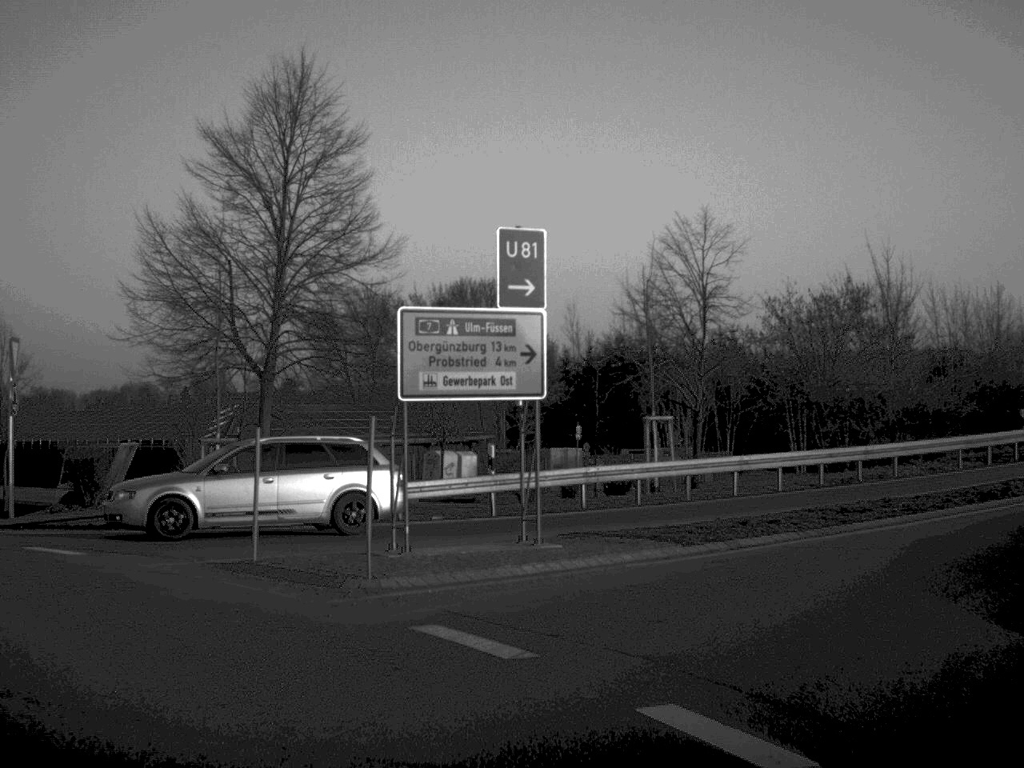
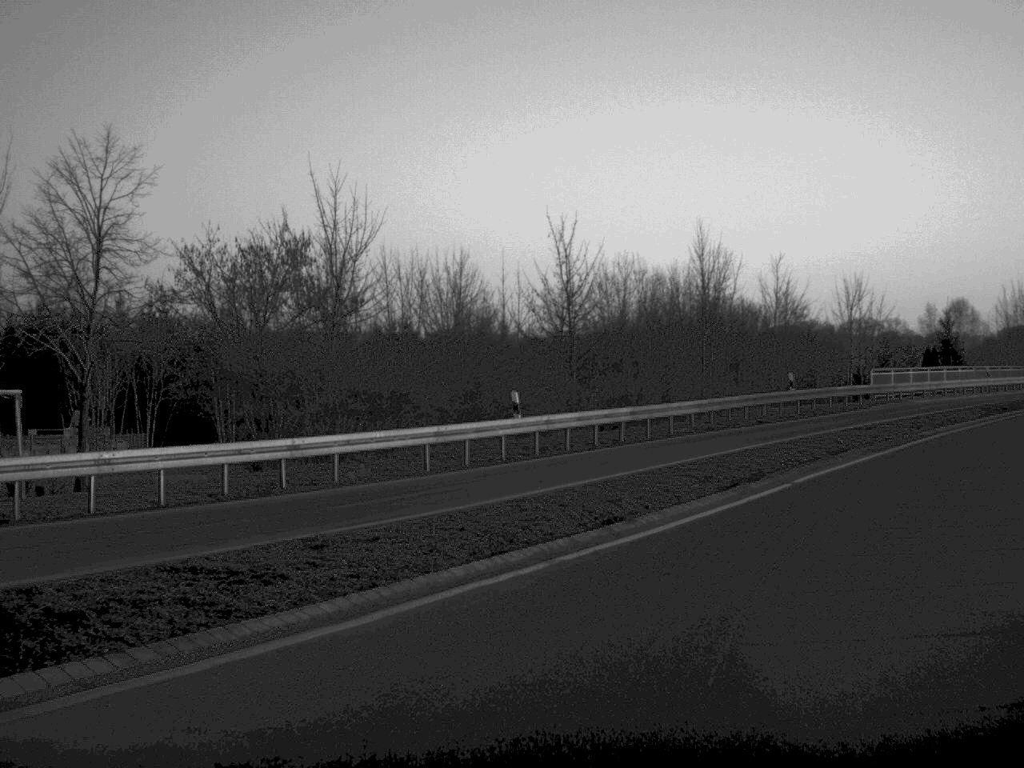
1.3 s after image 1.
(+2.0, +9.1) m; +25°
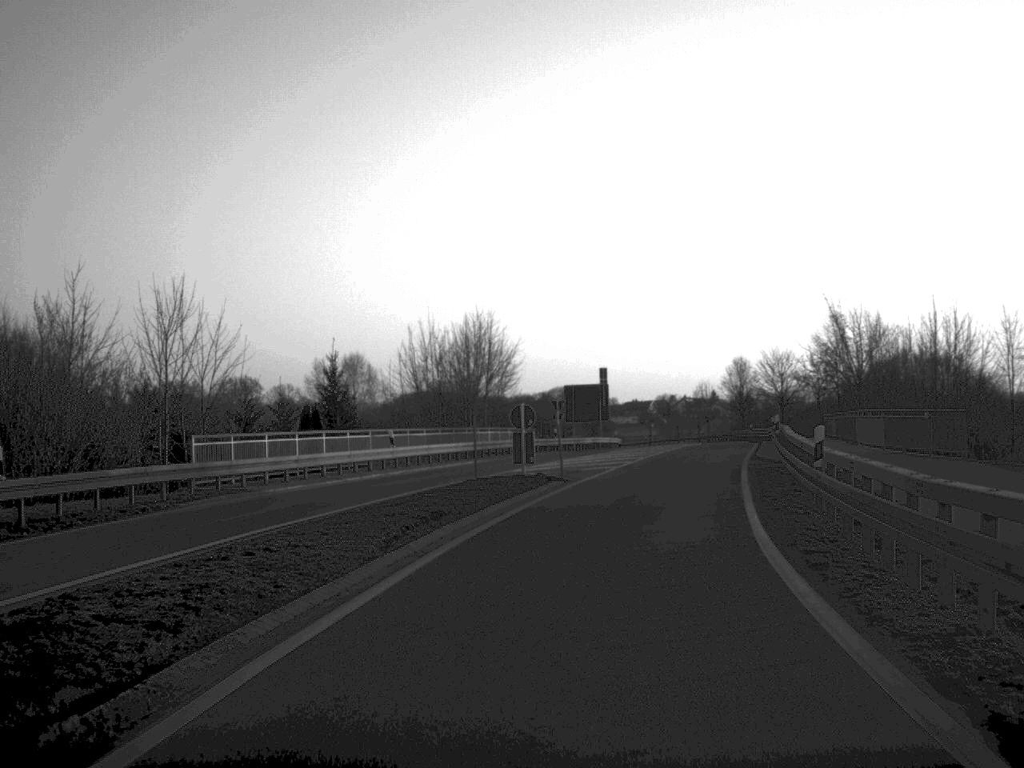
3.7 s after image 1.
(+6.3, +19.8) m; +26°
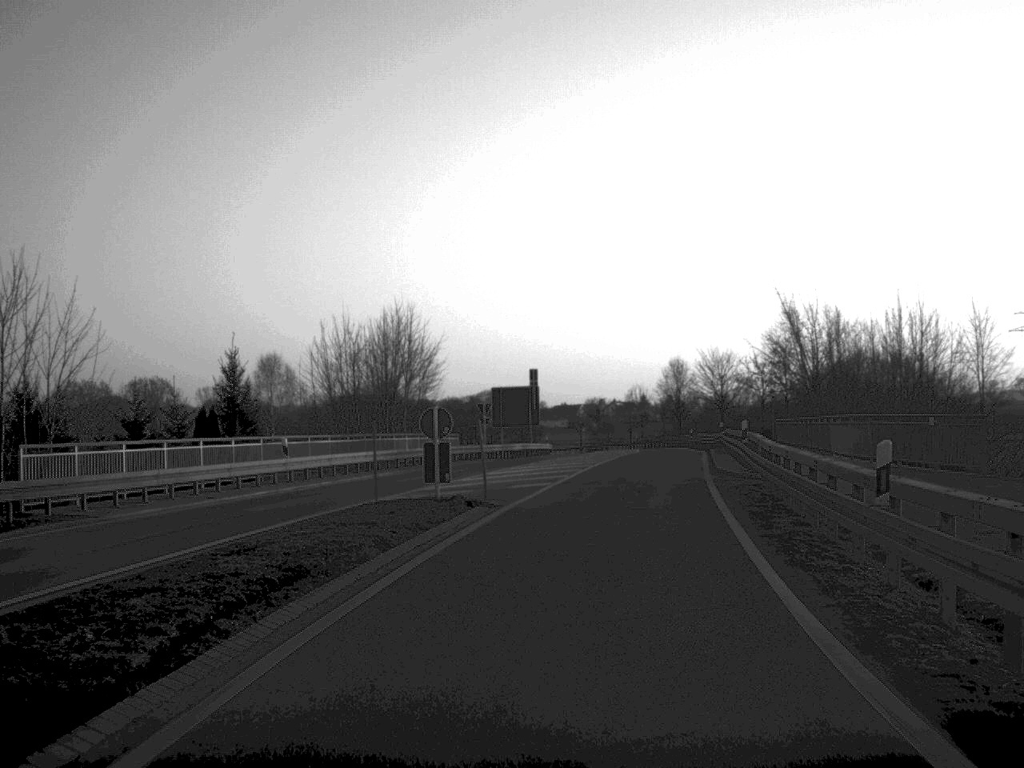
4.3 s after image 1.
(+0.2, +6.3) m; +3°
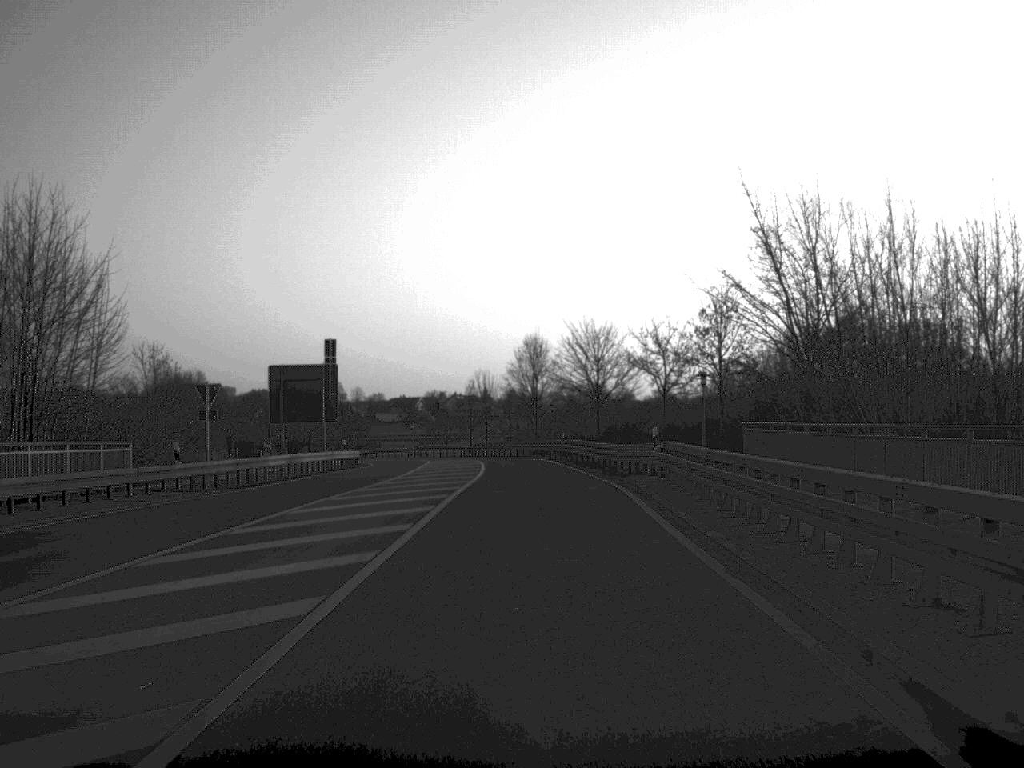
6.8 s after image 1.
(+2.3, +30.9) m; +7°
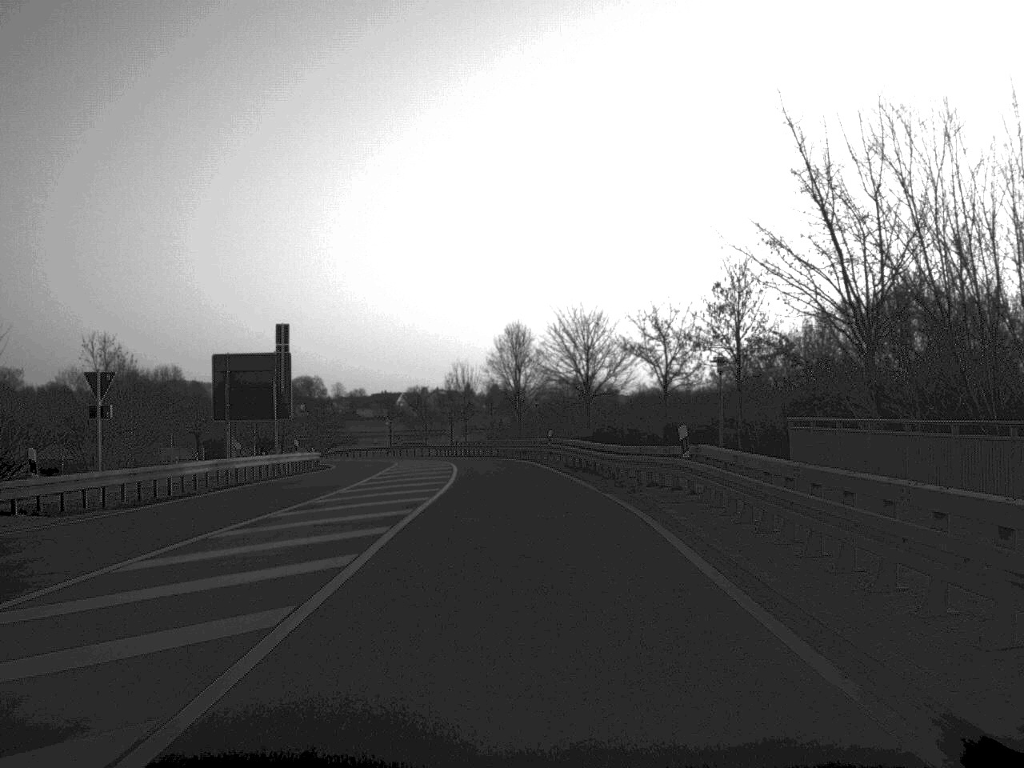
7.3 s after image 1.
(+0.1, +8.5) m; +1°
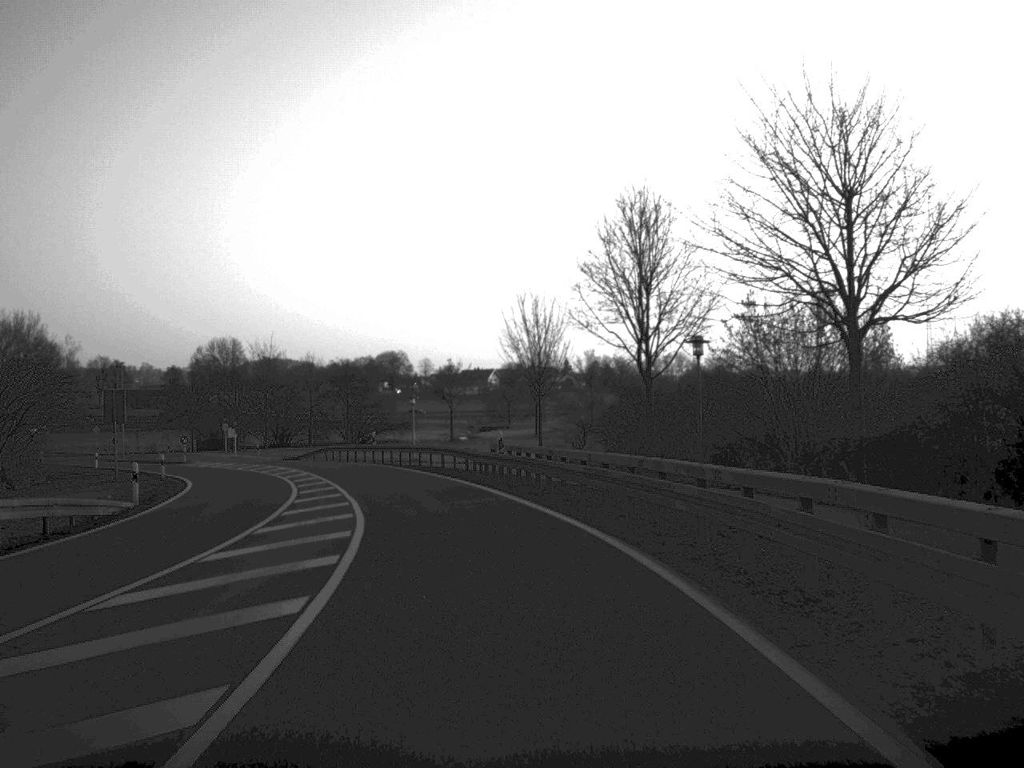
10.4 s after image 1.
(-1.1, +47.4) m; -5°
